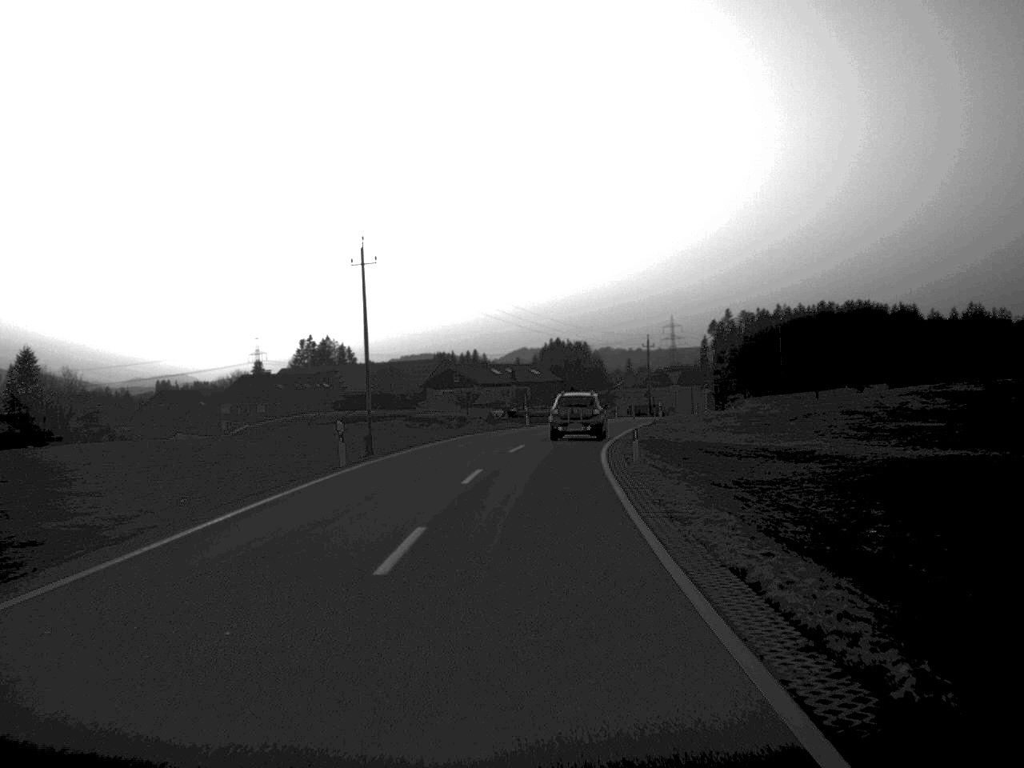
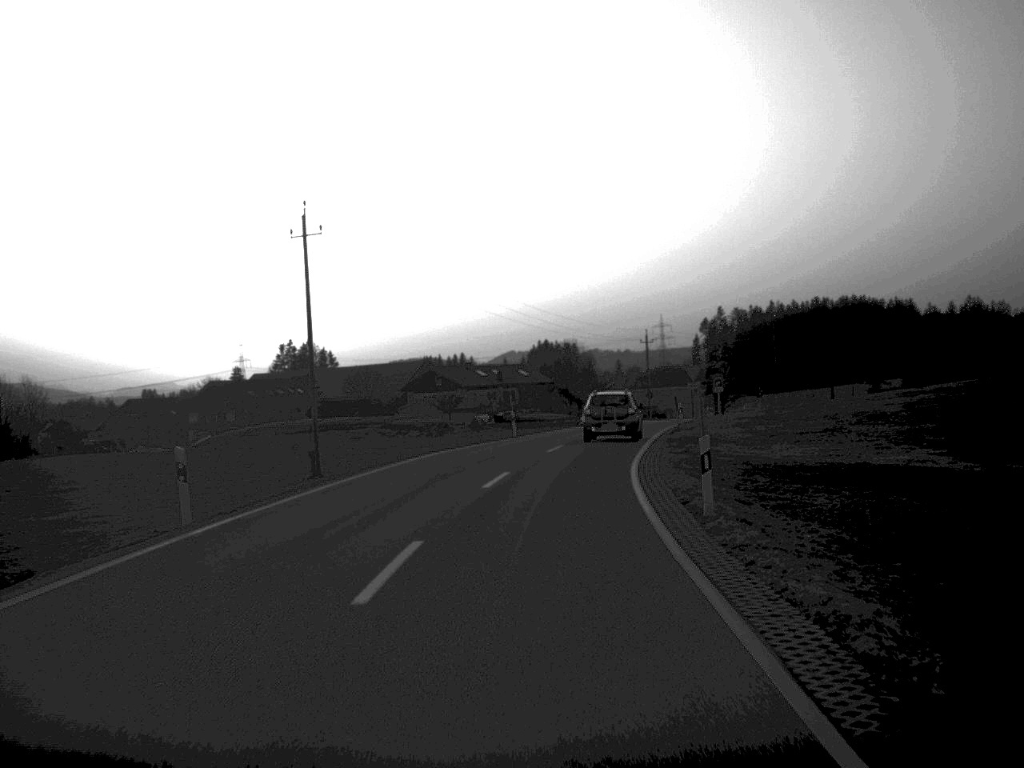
(0.0, +13.0) m; +1°
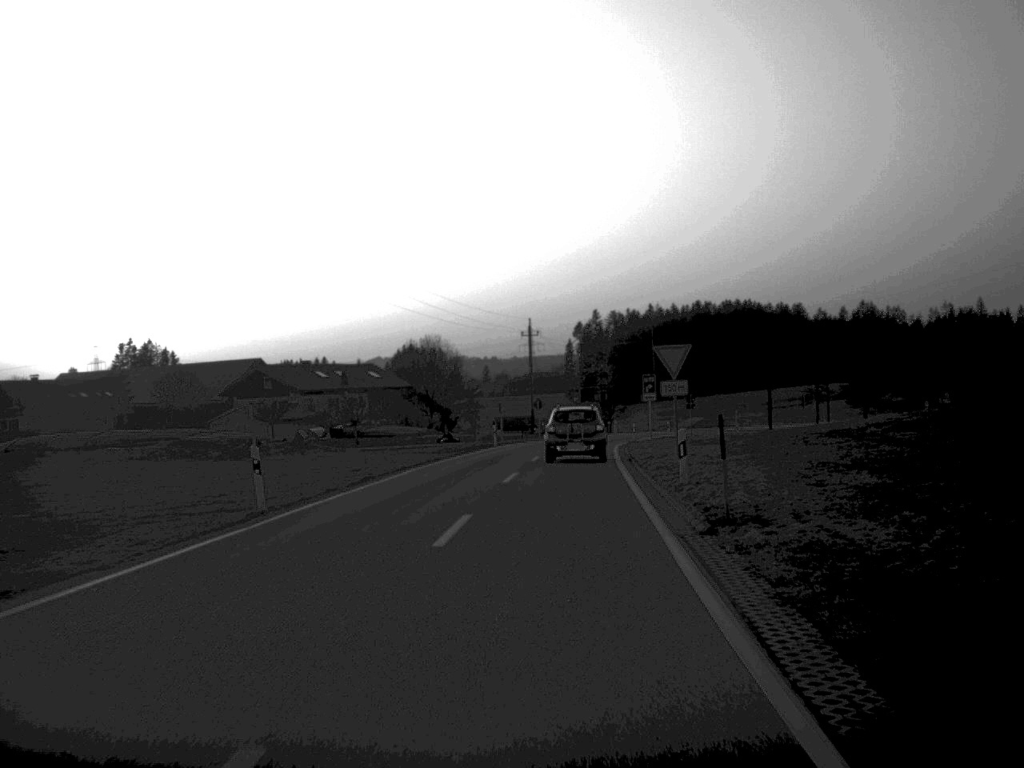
(+1.6, +31.7) m; +6°
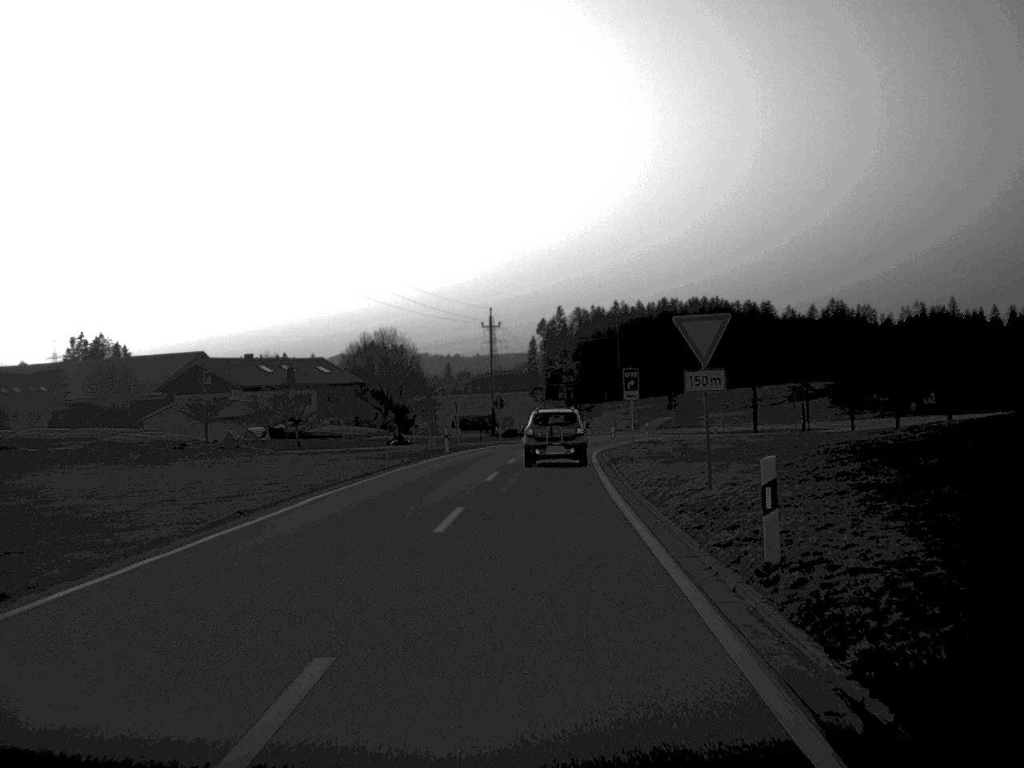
(+0.2, +10.0) m; +2°
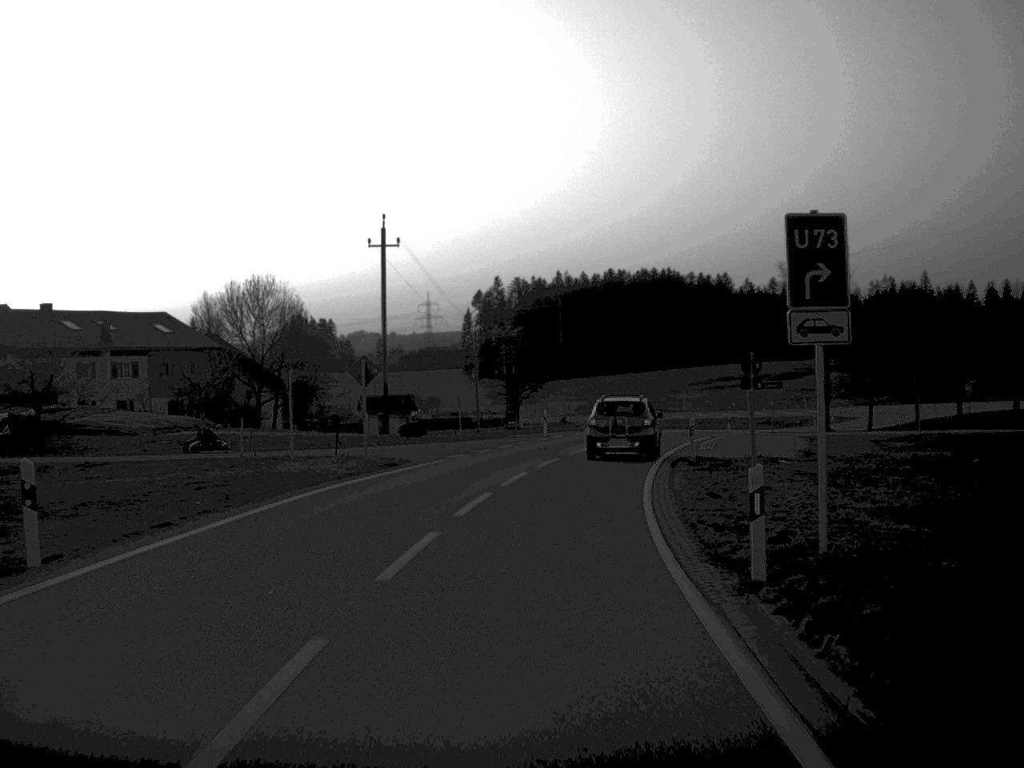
(+0.8, +39.7) m; +3°
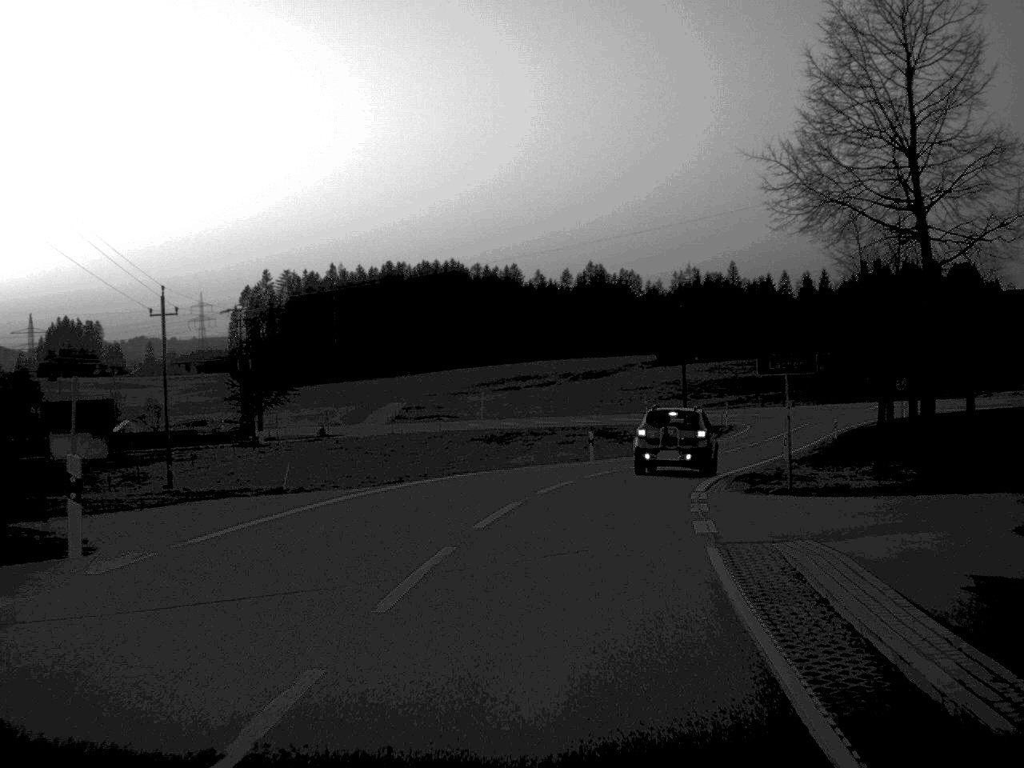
(+2.9, +37.0) m; +10°
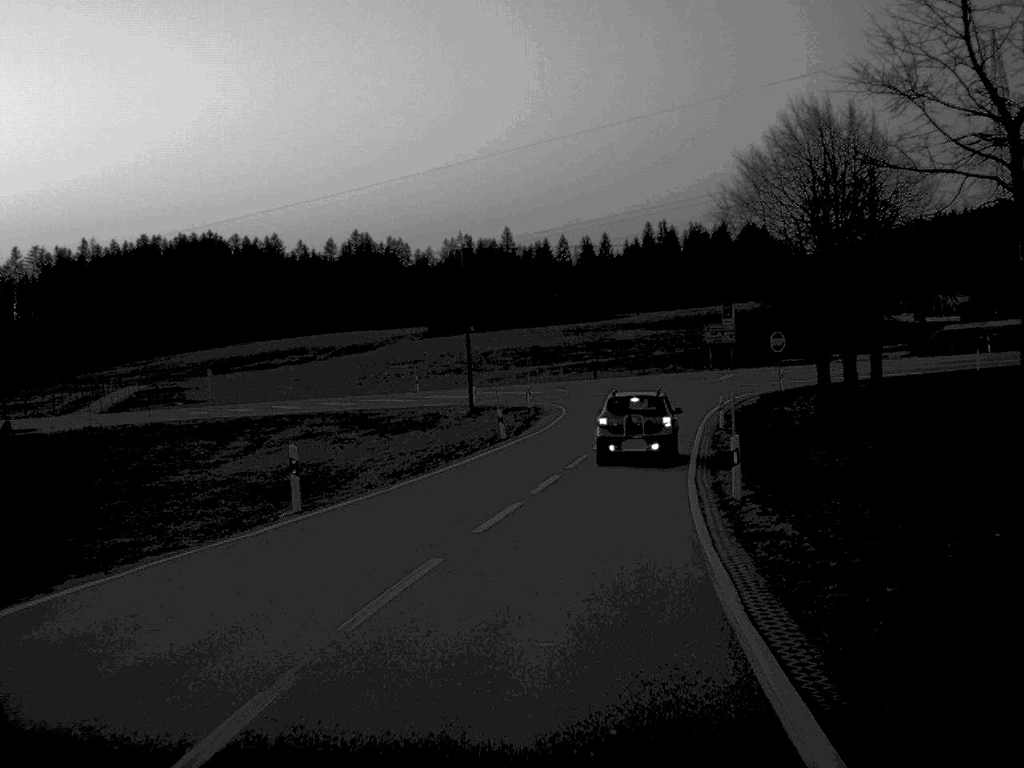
(+2.1, +24.4) m; +10°
